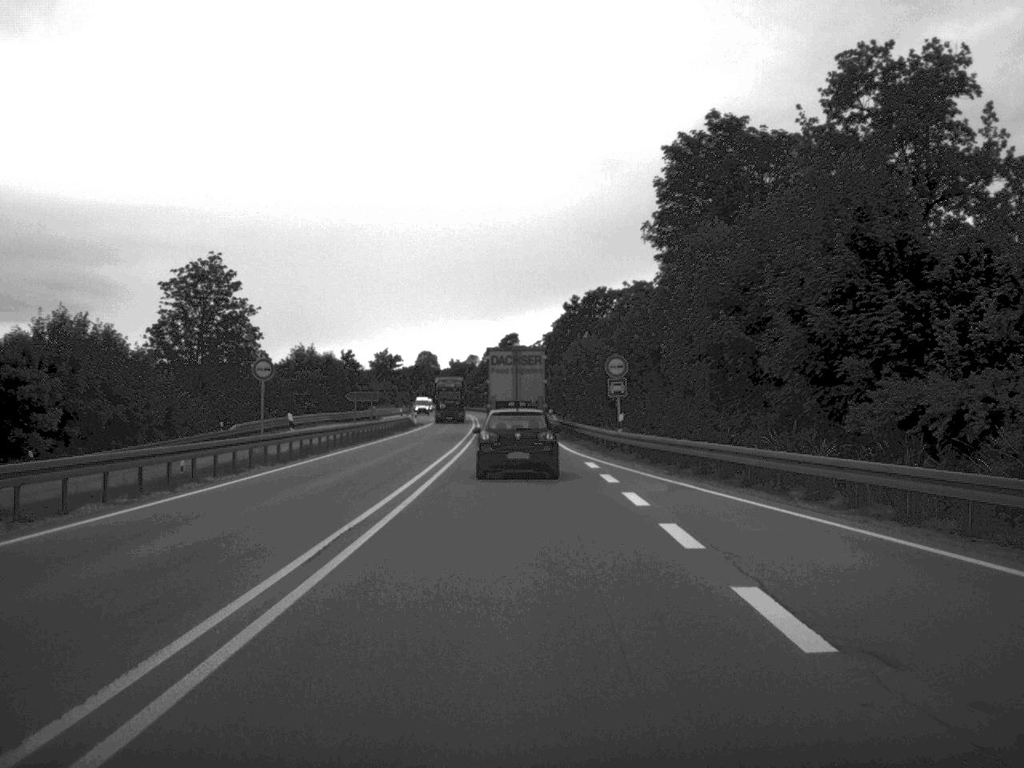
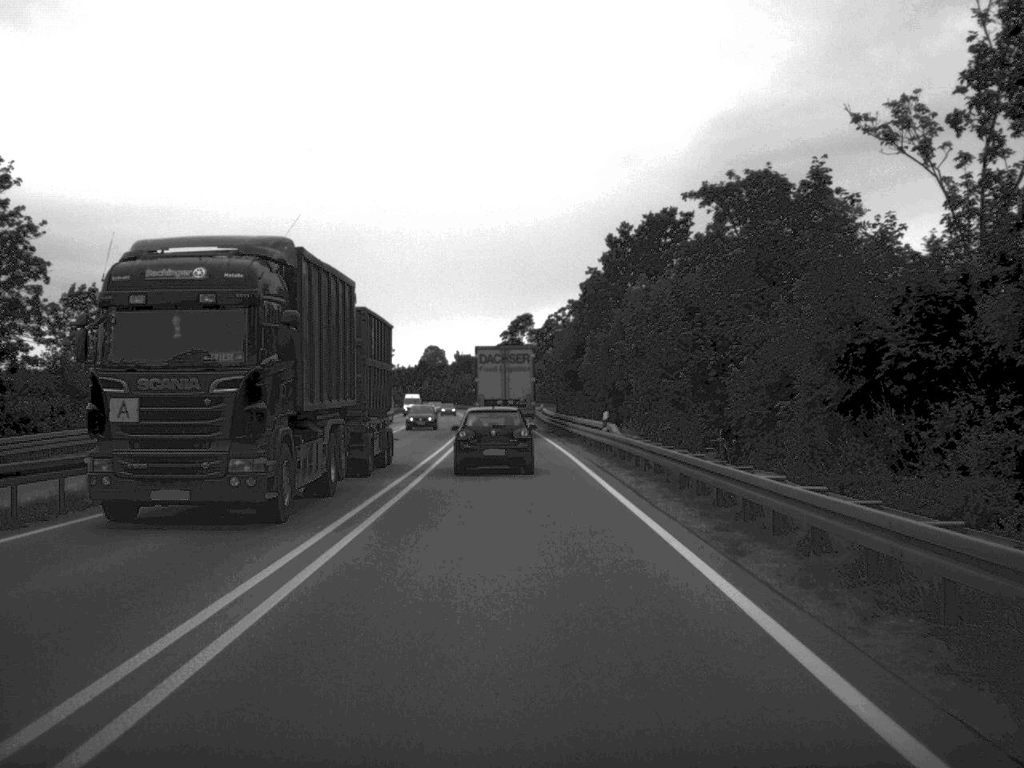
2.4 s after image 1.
(-0.3, +45.5) m; -1°
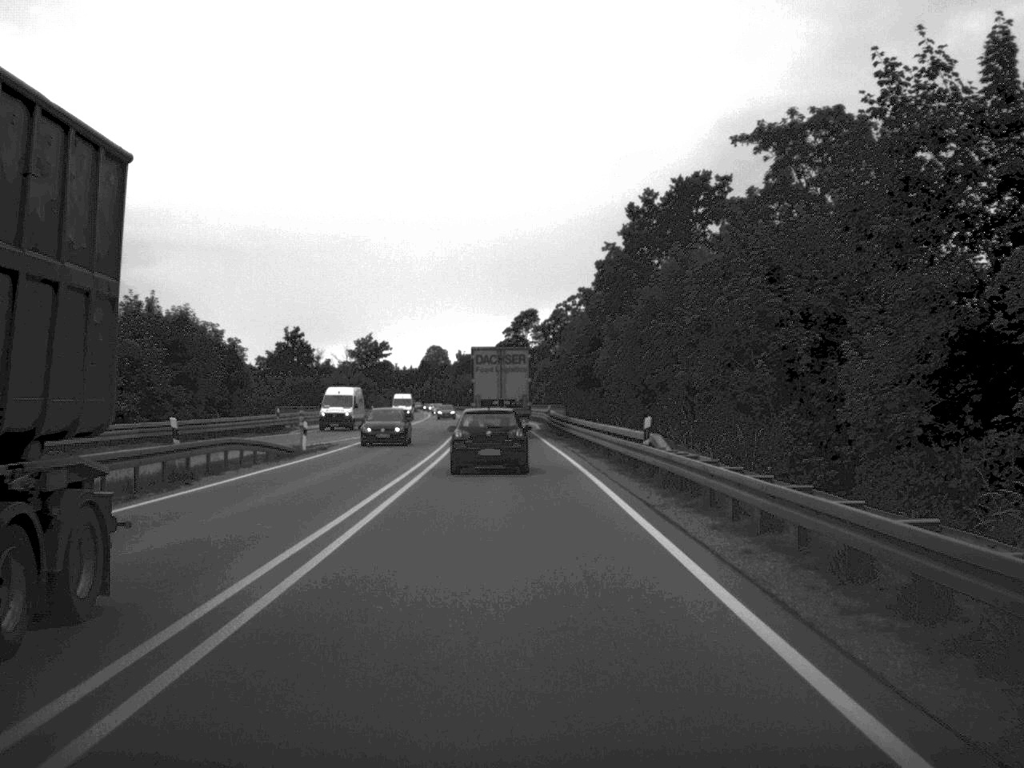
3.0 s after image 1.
(0.0, +11.6) m; 0°
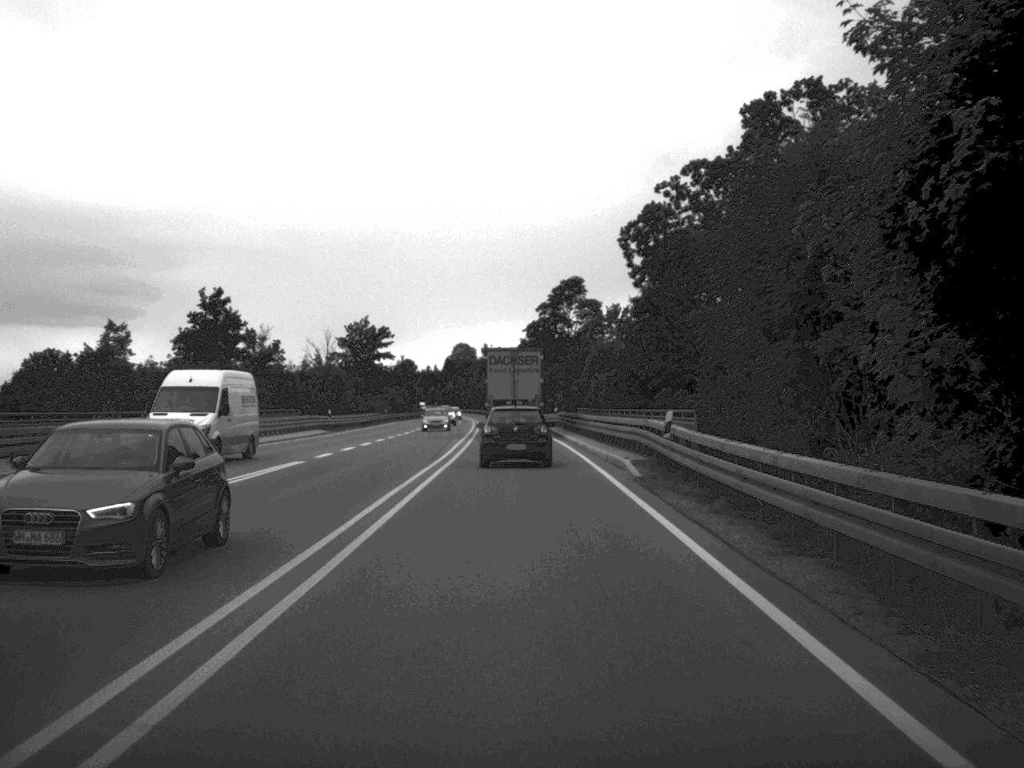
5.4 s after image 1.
(-0.9, +47.0) m; -2°
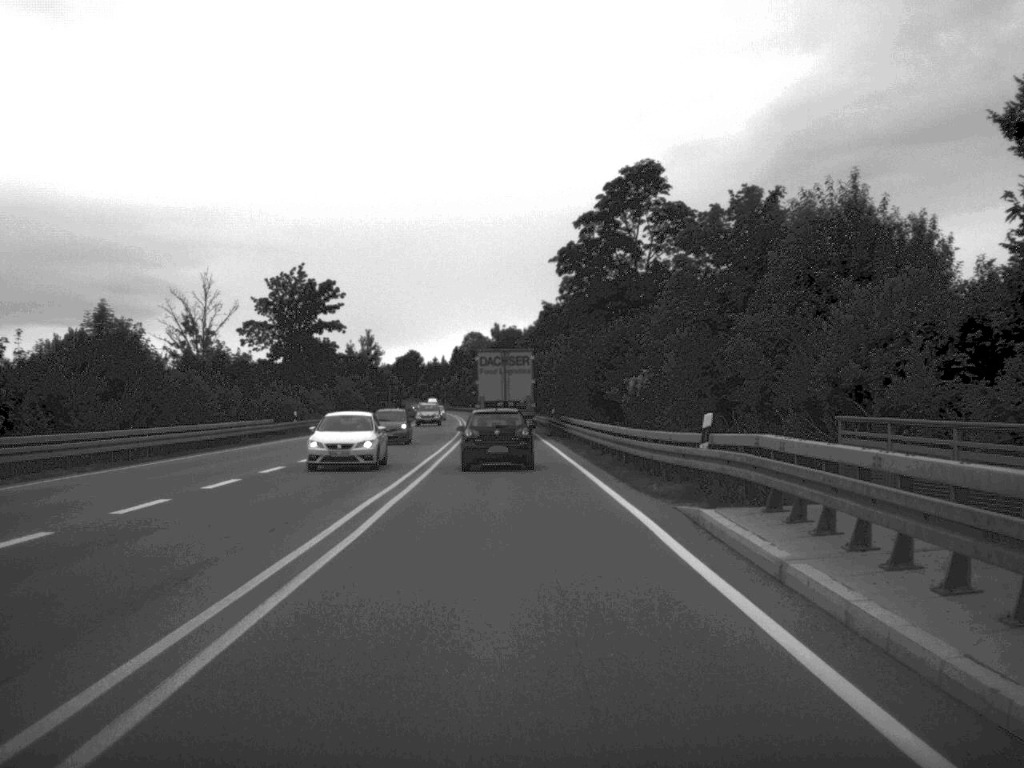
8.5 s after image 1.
(-0.7, +60.2) m; -1°
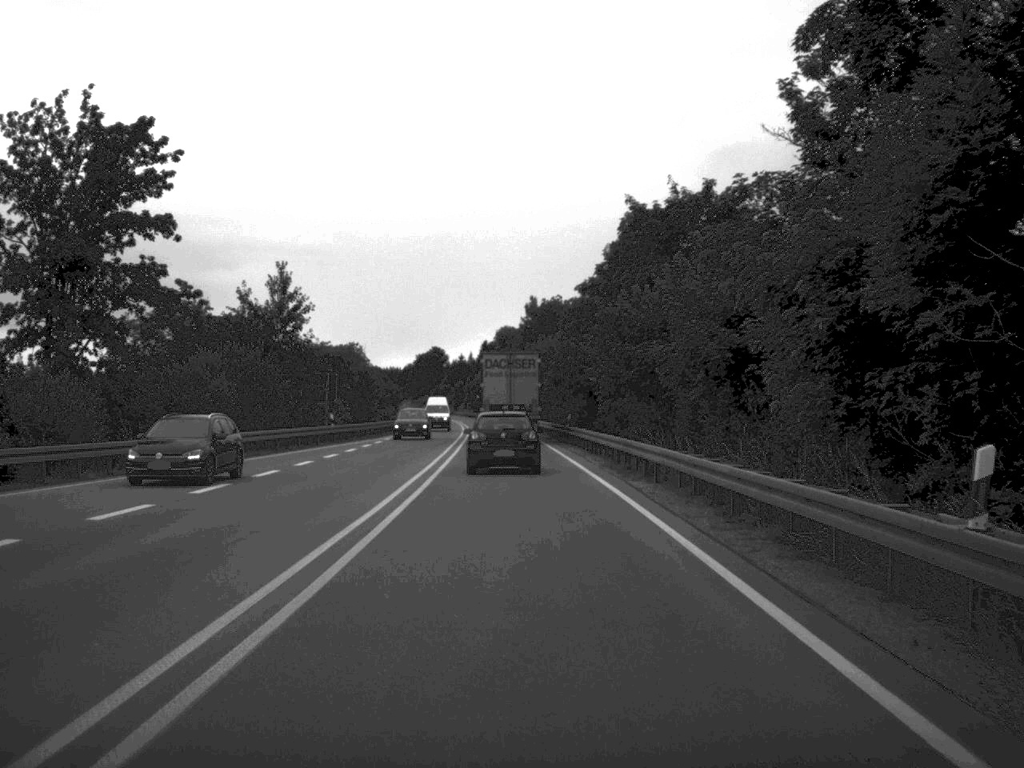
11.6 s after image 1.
(-1.3, +60.7) m; -2°
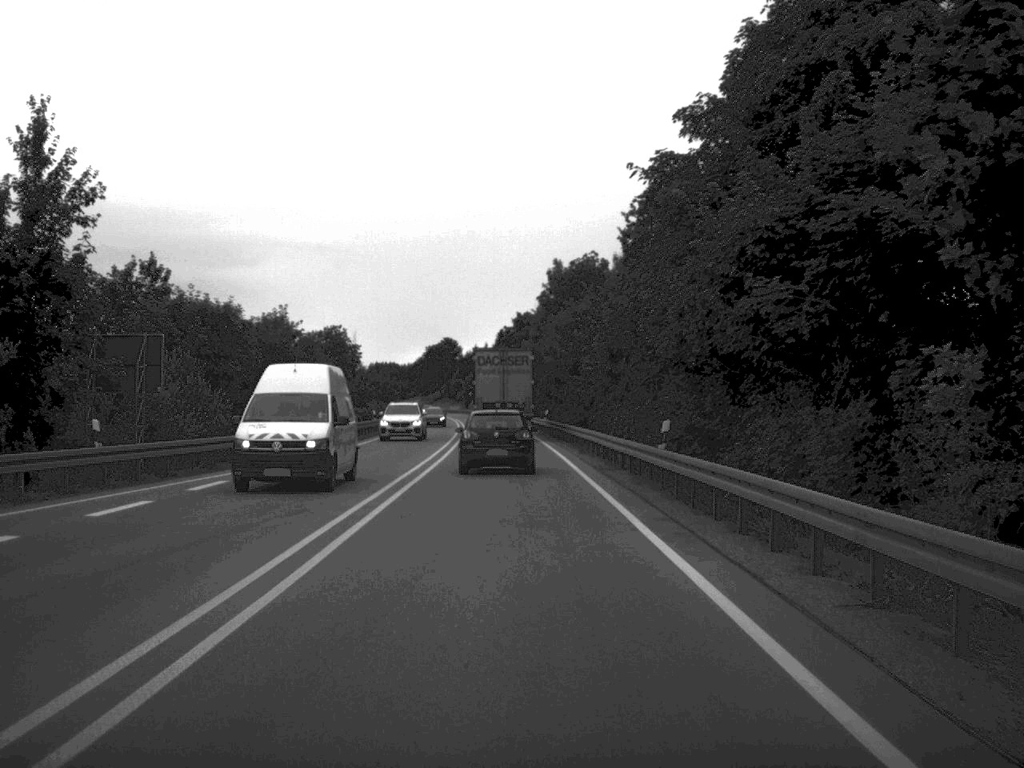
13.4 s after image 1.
(-0.2, +35.1) m; -1°
